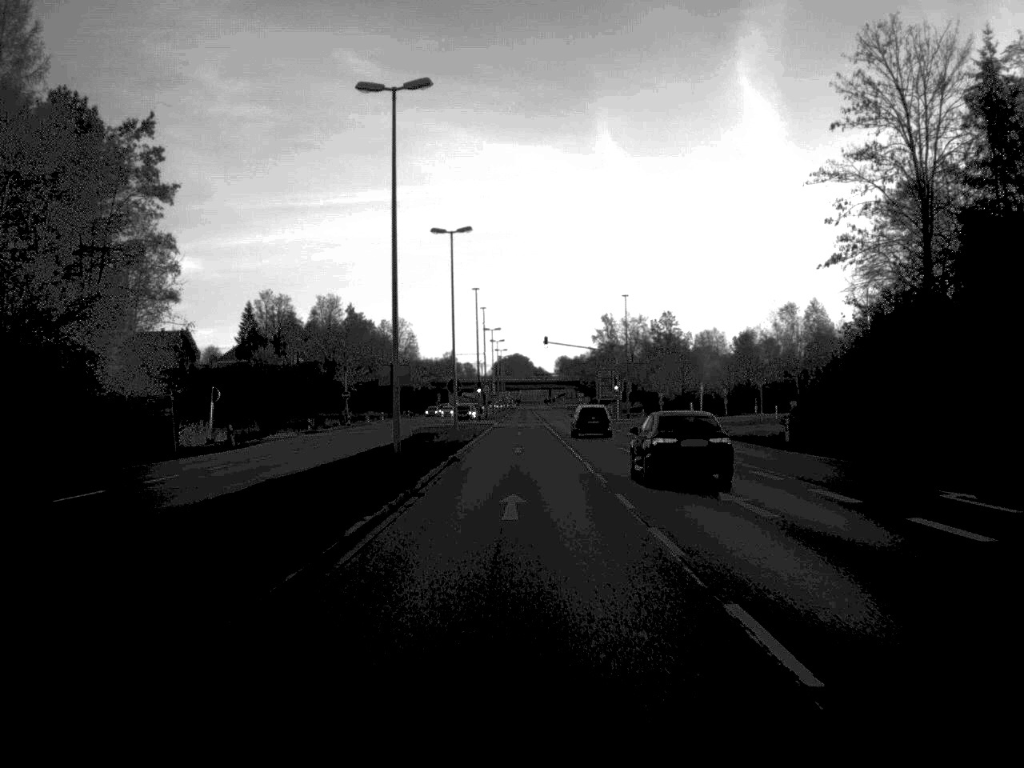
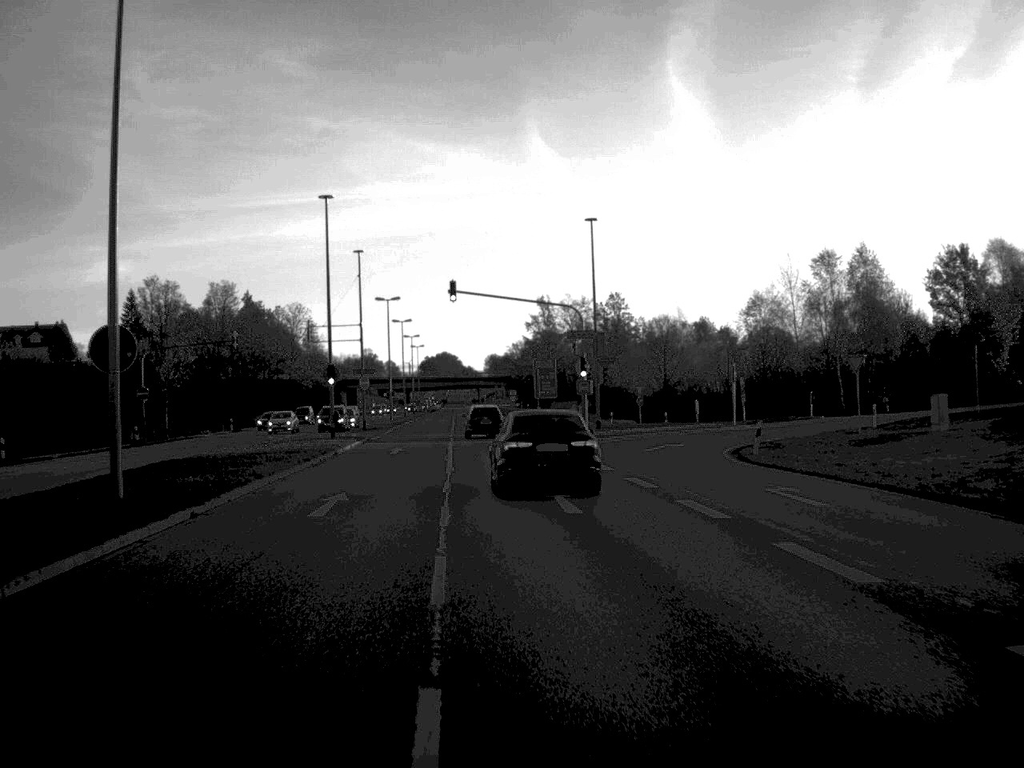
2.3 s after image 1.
(+1.5, +44.9) m; +3°
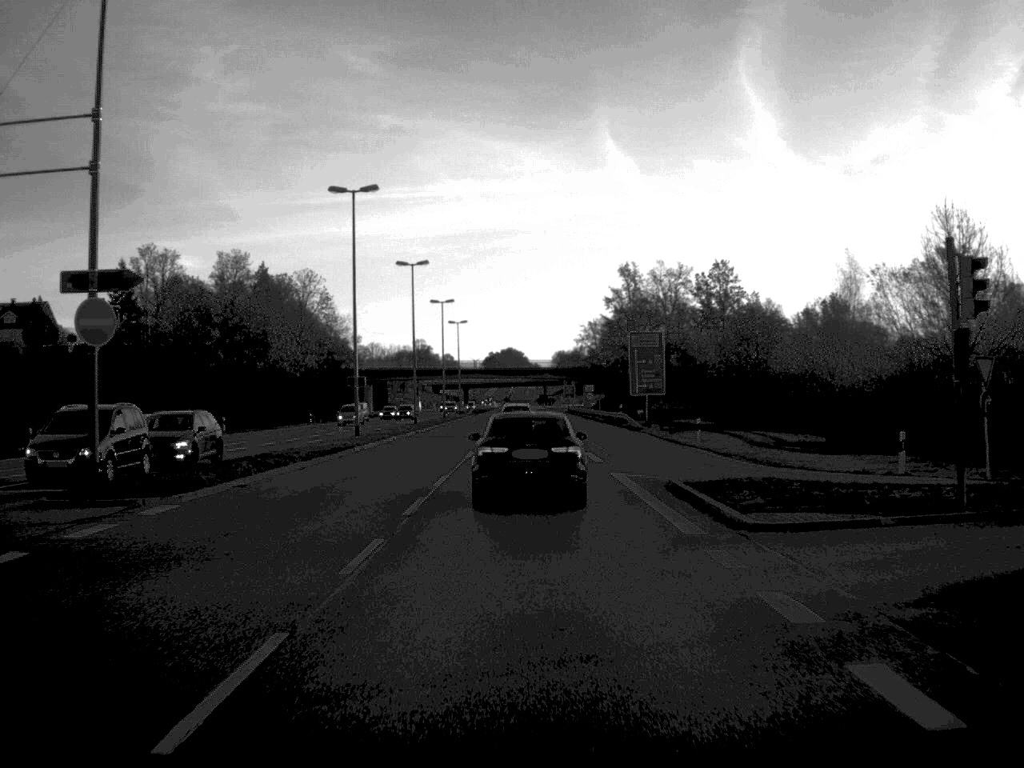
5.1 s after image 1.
(-1.6, +54.6) m; -3°
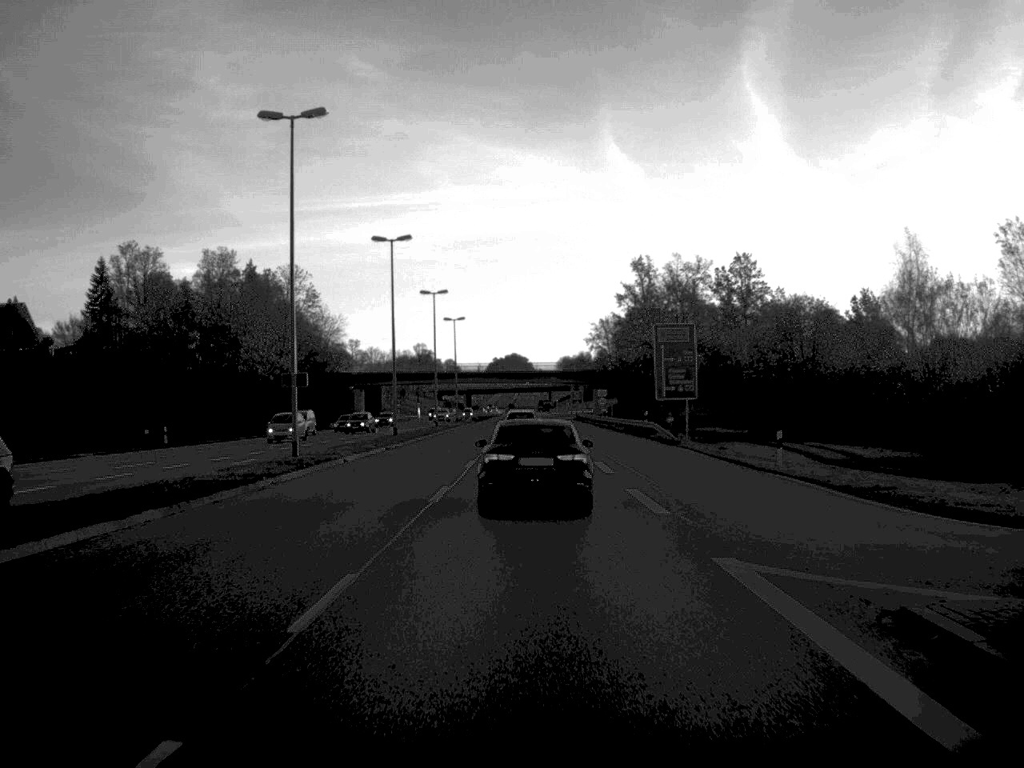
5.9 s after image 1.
(0.0, +14.9) m; 0°
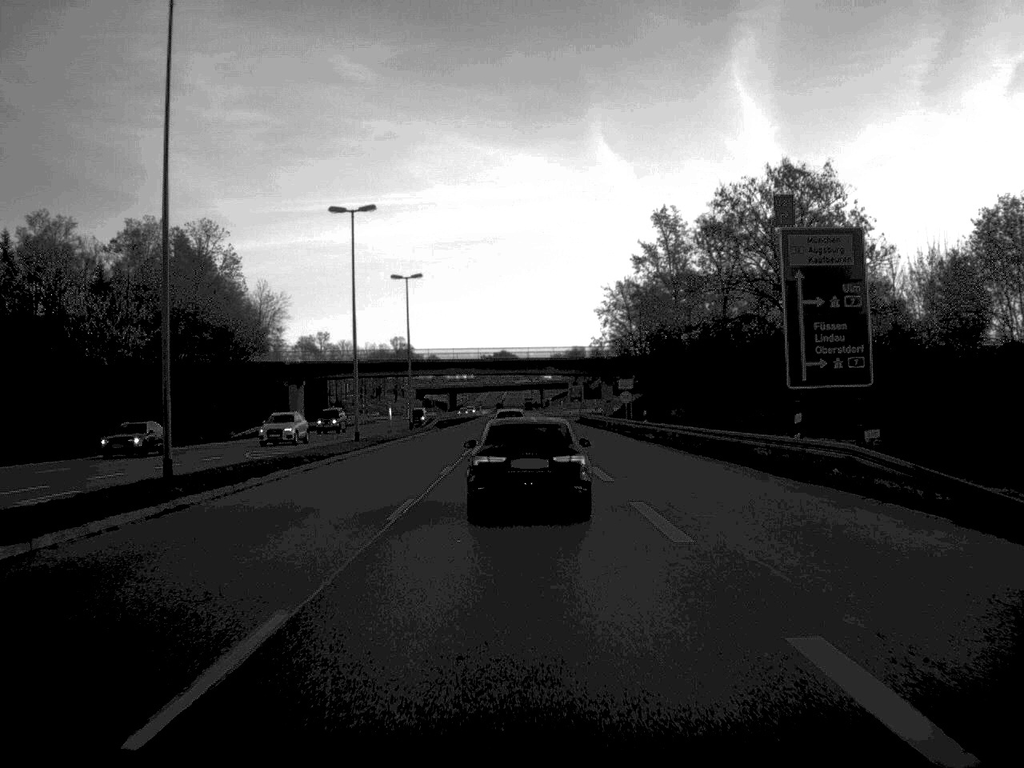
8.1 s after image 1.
(+0.1, +40.8) m; 0°
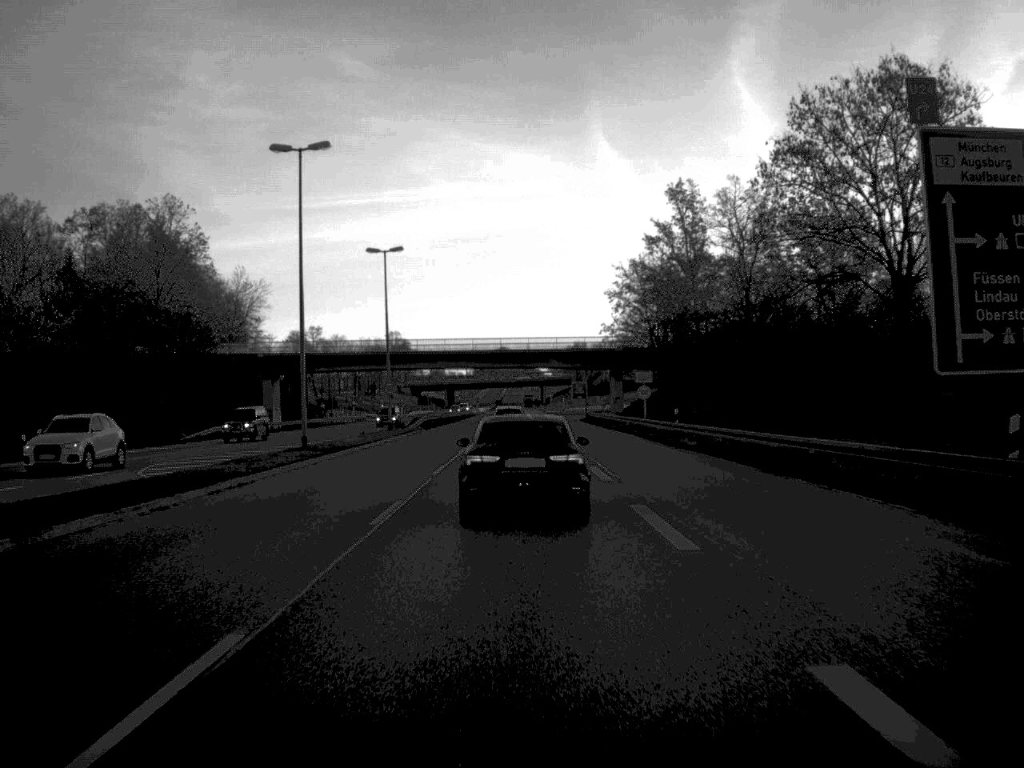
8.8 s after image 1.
(0.0, +13.3) m; 0°
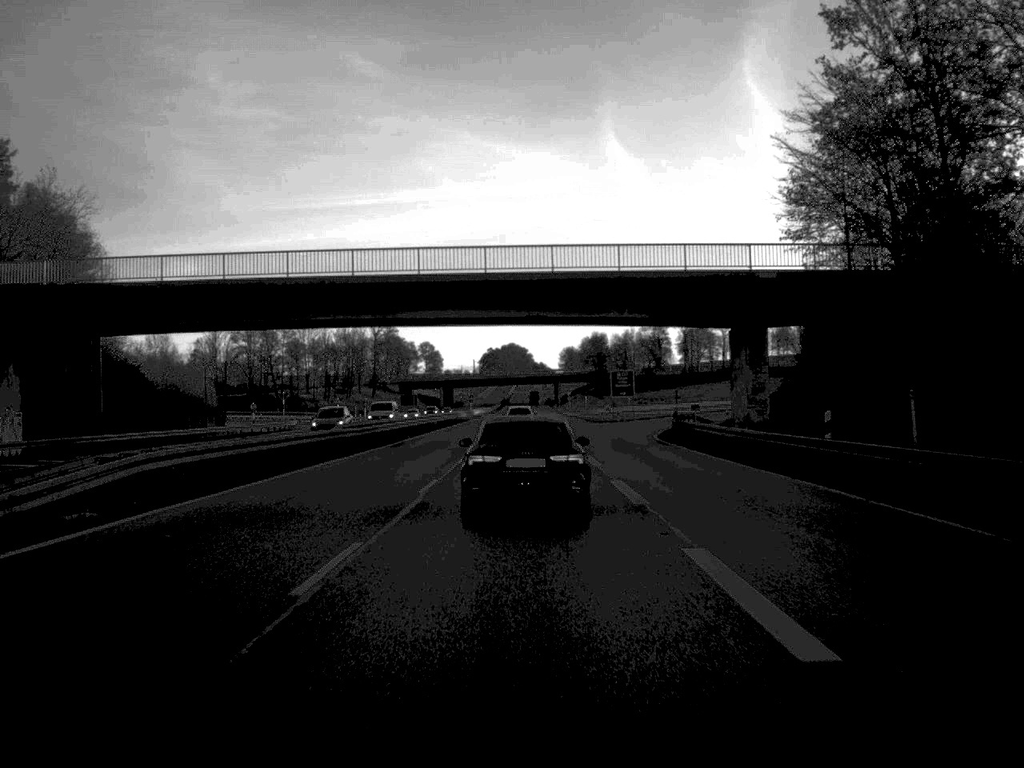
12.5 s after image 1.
(-0.5, +66.1) m; -1°
